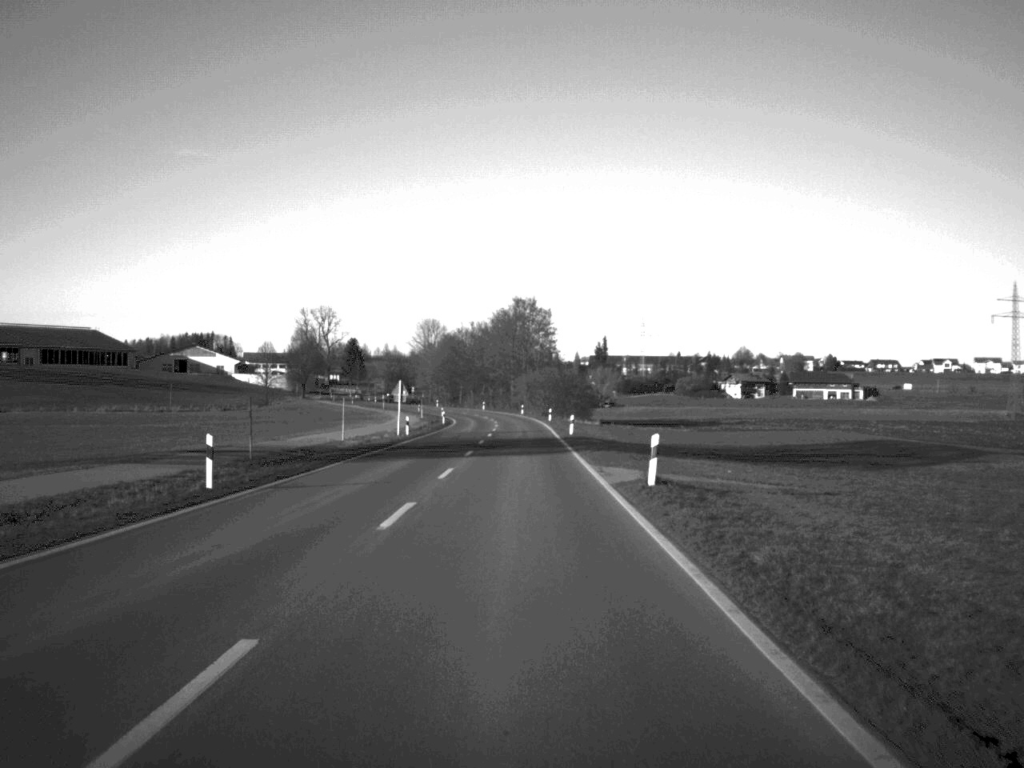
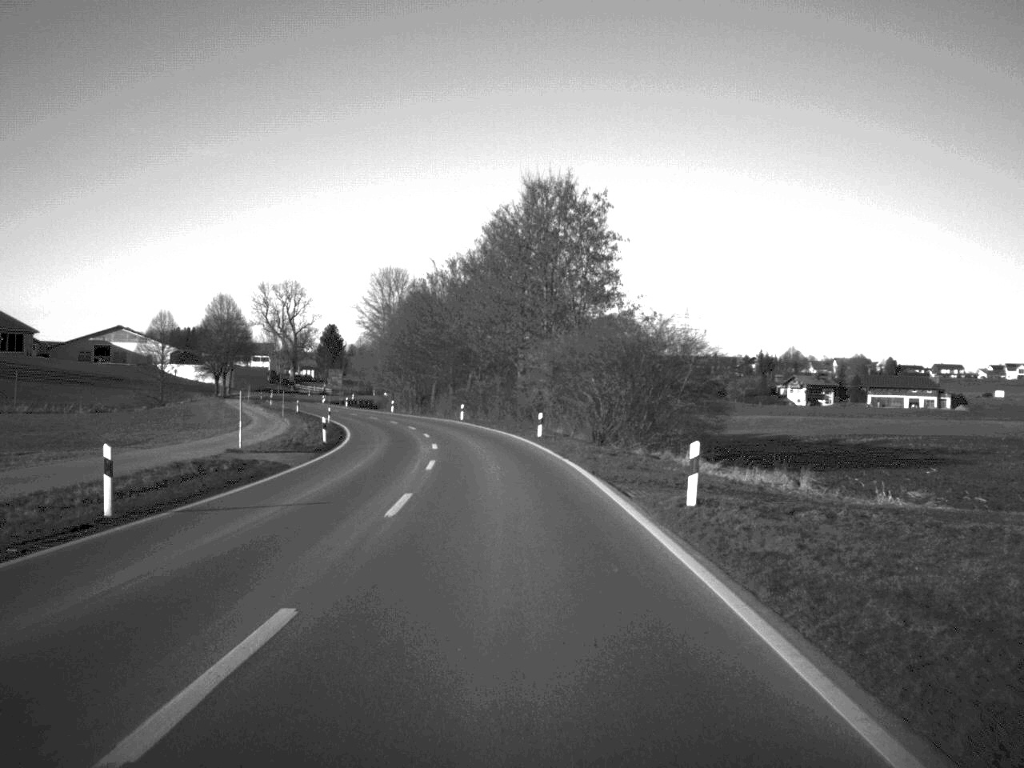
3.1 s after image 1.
(-0.2, +82.2) m; -1°
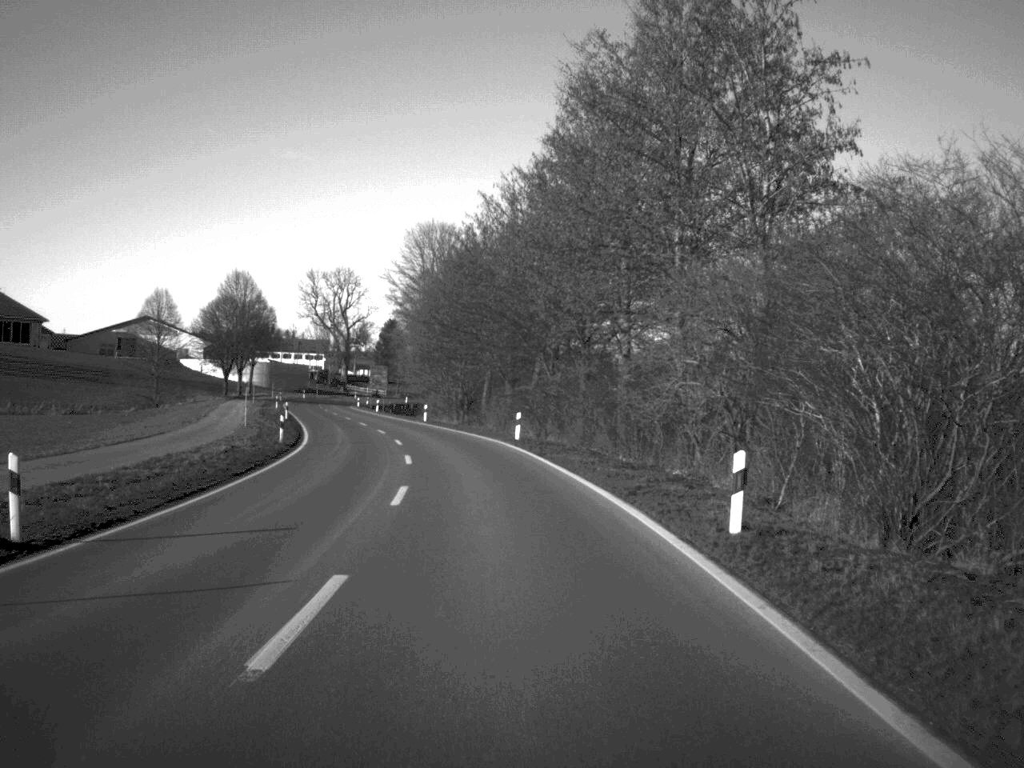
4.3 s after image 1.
(-0.9, +34.4) m; -4°
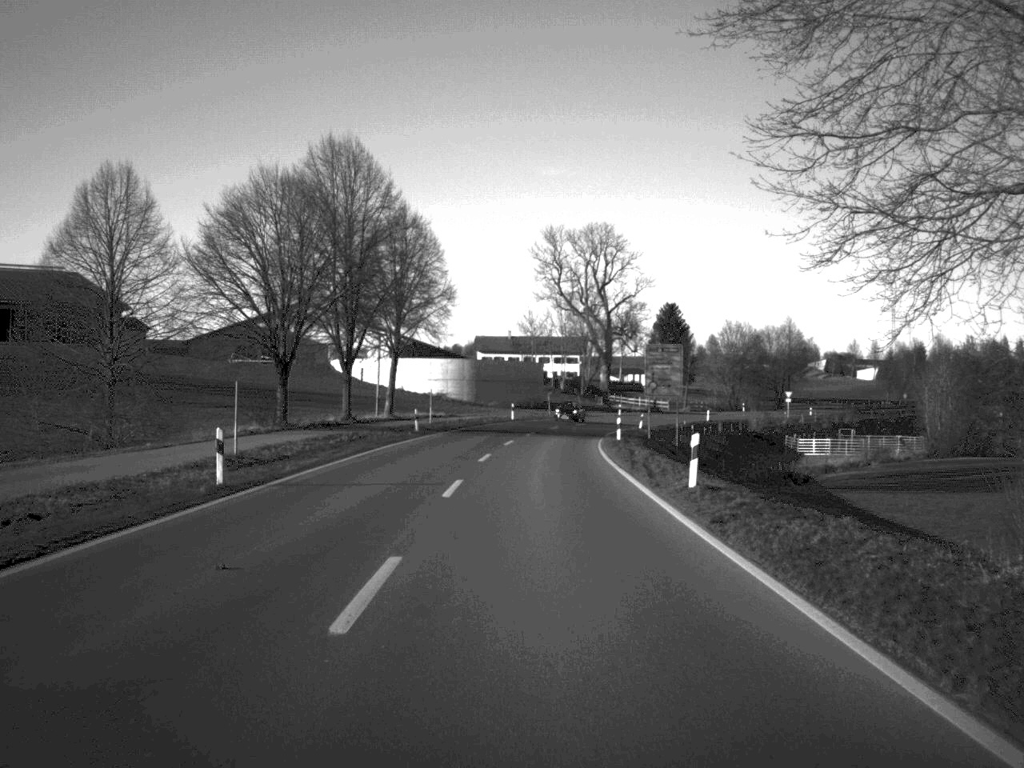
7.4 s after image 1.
(-10.4, +82.4) m; -12°
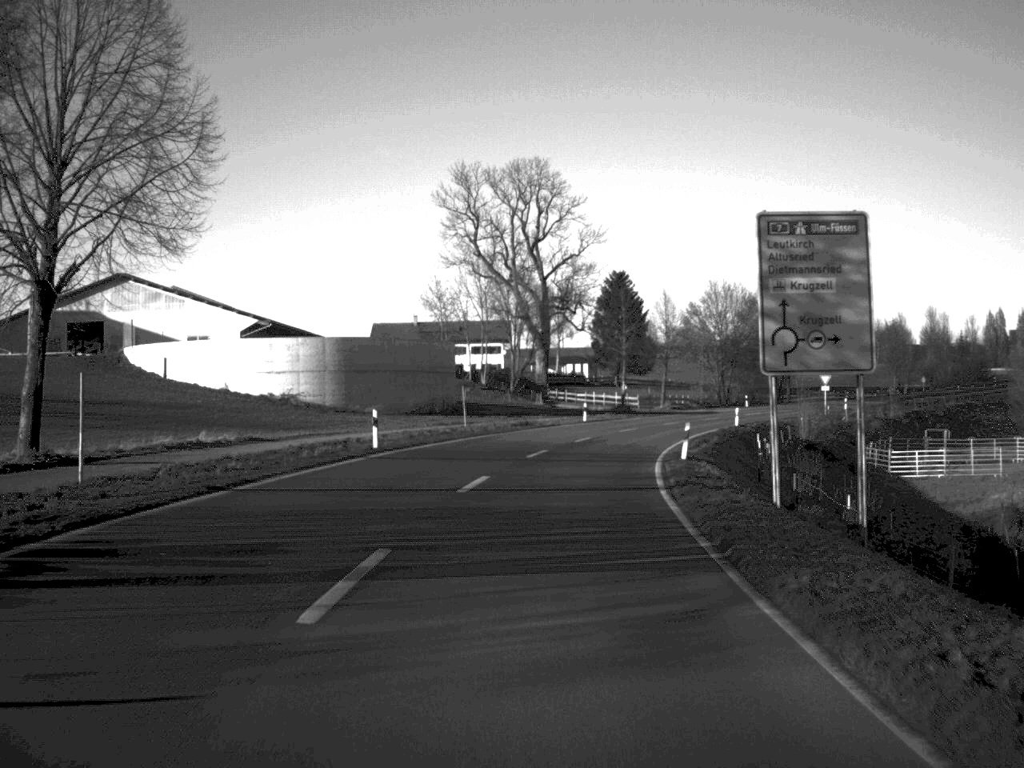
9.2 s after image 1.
(+1.0, +47.5) m; +4°
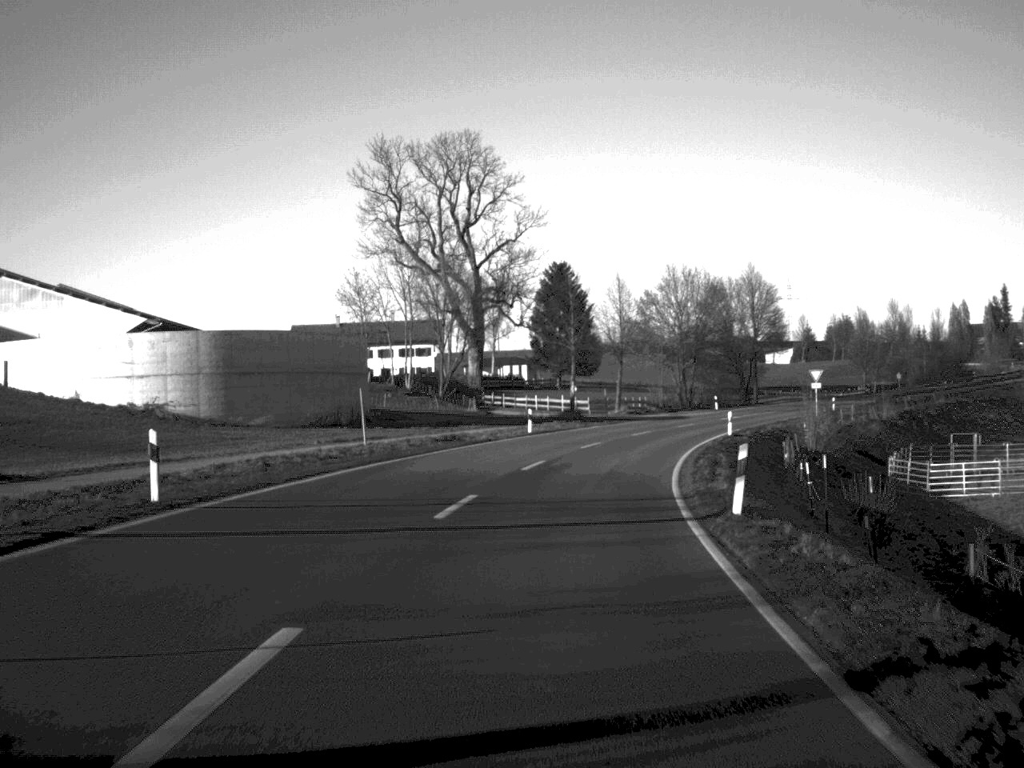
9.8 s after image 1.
(+0.4, +16.1) m; +3°
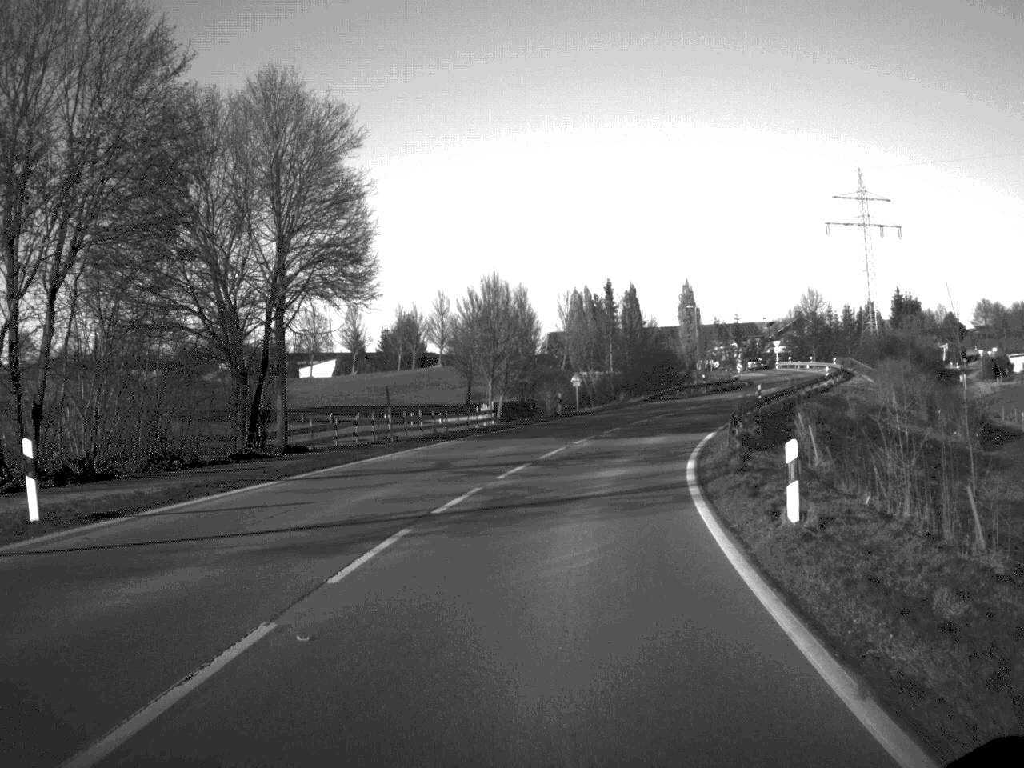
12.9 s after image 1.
(+13.6, +75.2) m; +21°
